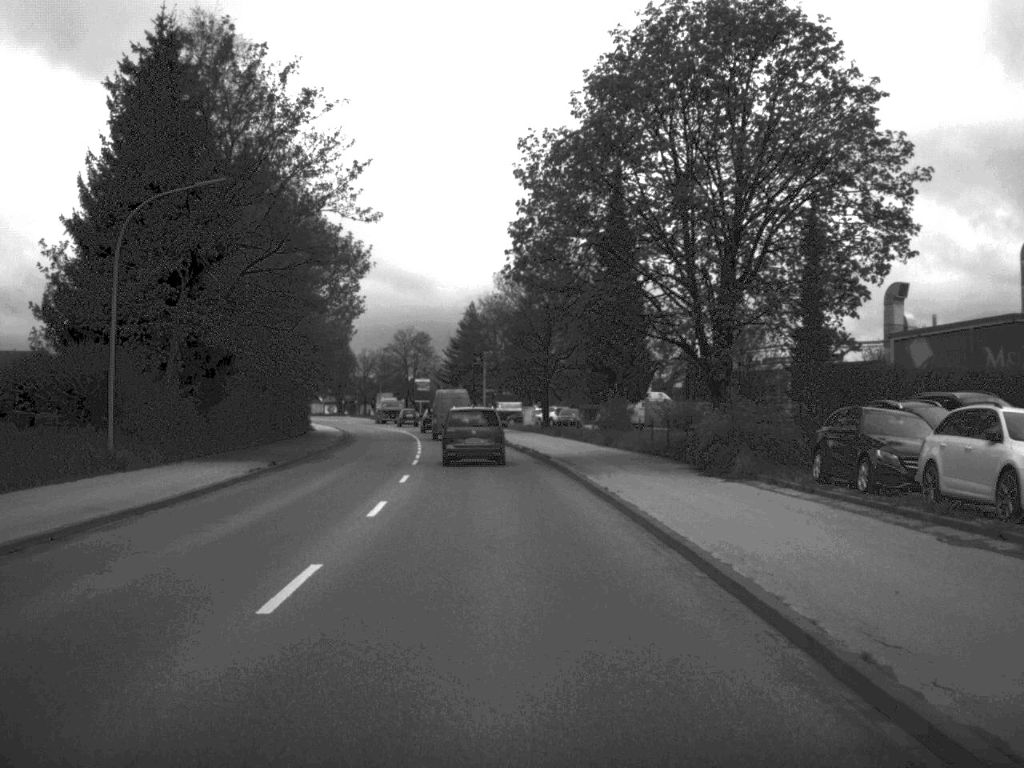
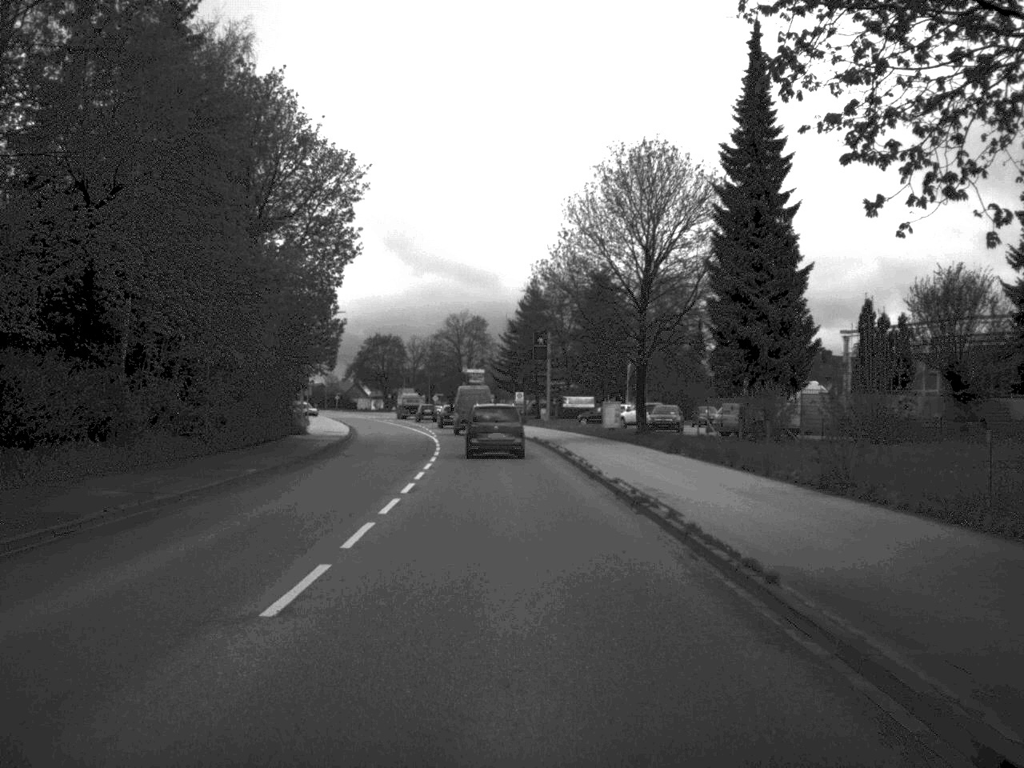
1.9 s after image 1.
(-0.8, +26.9) m; -3°
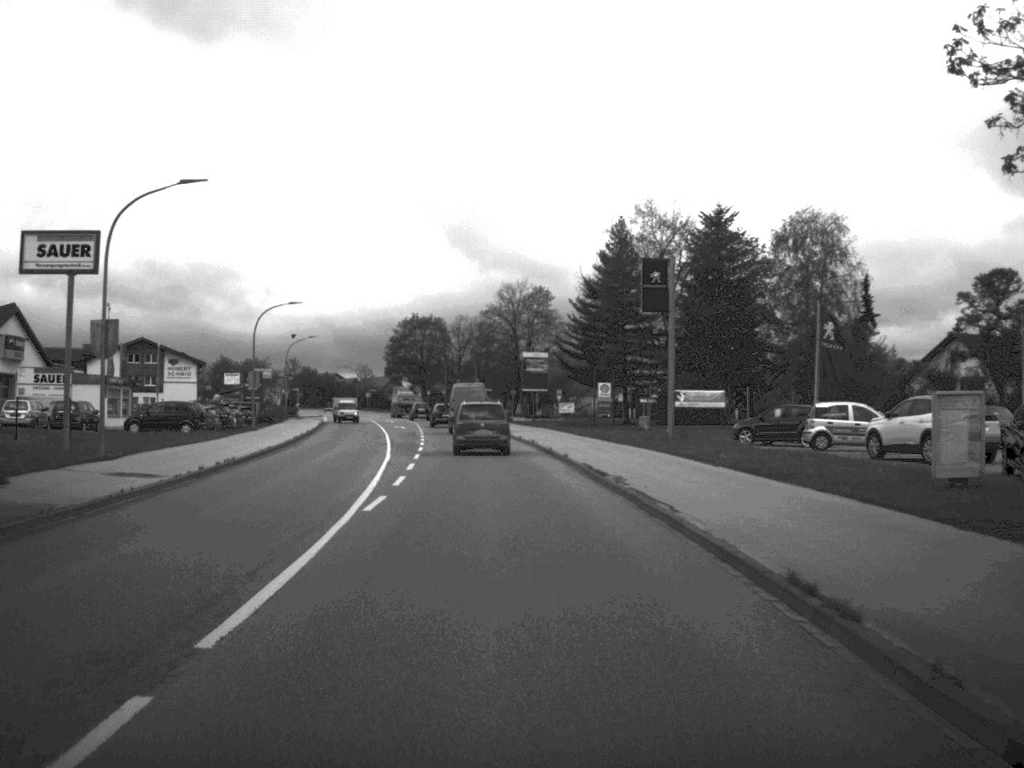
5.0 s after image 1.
(-1.2, +45.6) m; -3°
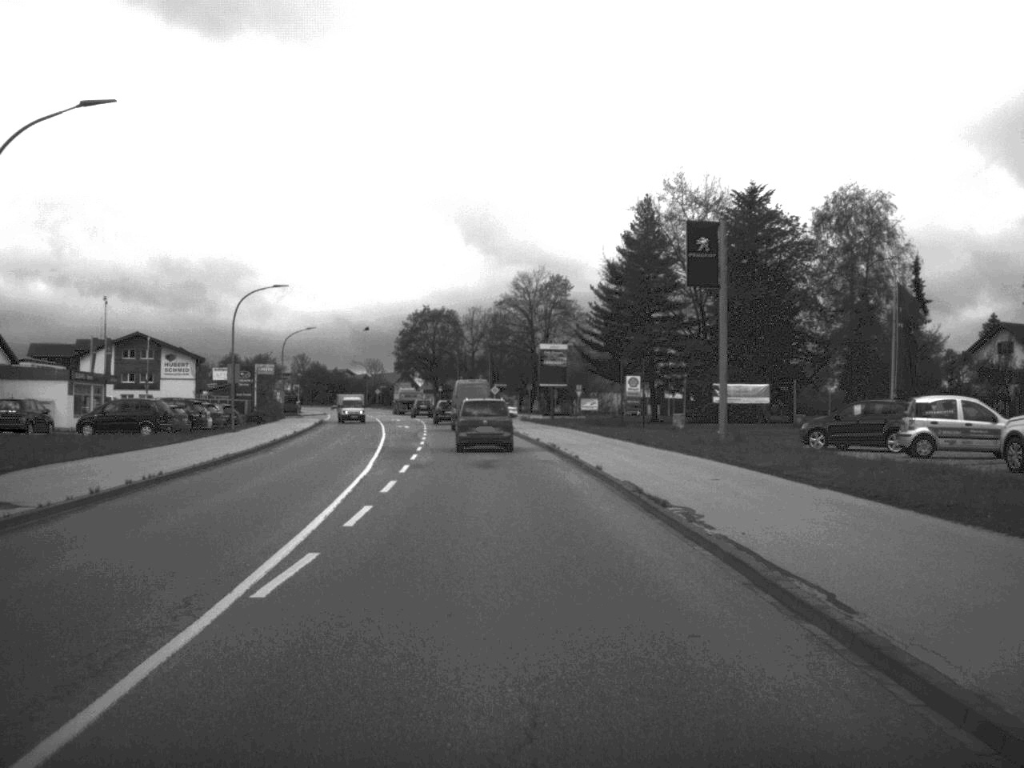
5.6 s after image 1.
(-0.1, +8.6) m; -1°
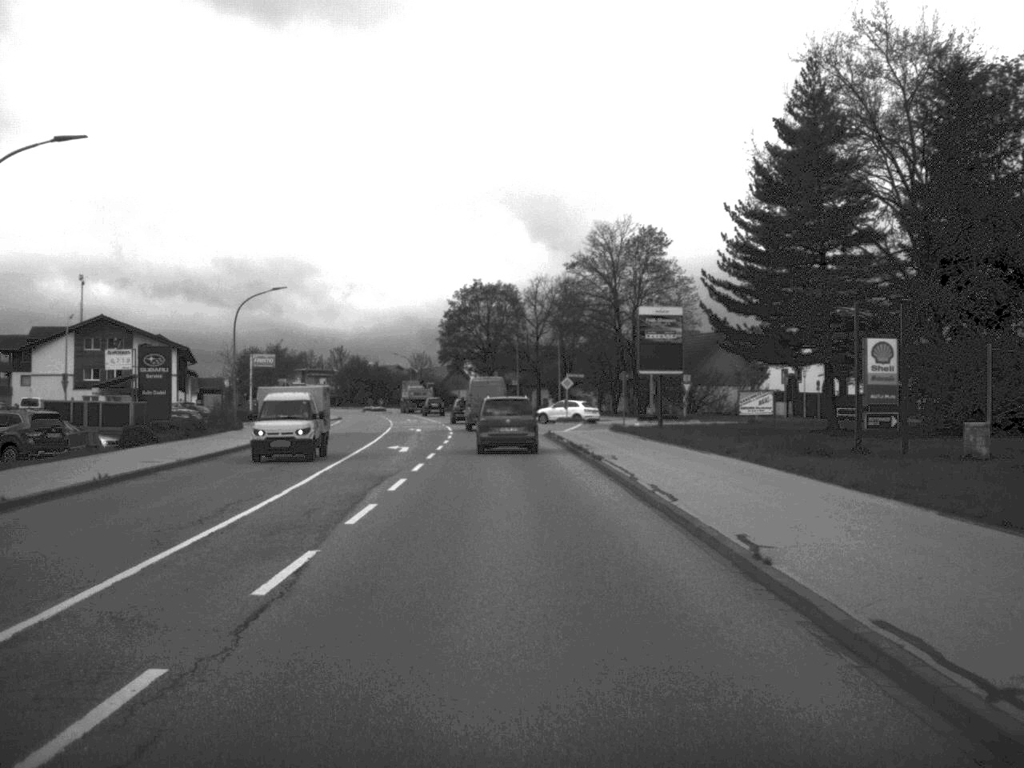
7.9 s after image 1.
(-1.0, +35.4) m; -3°
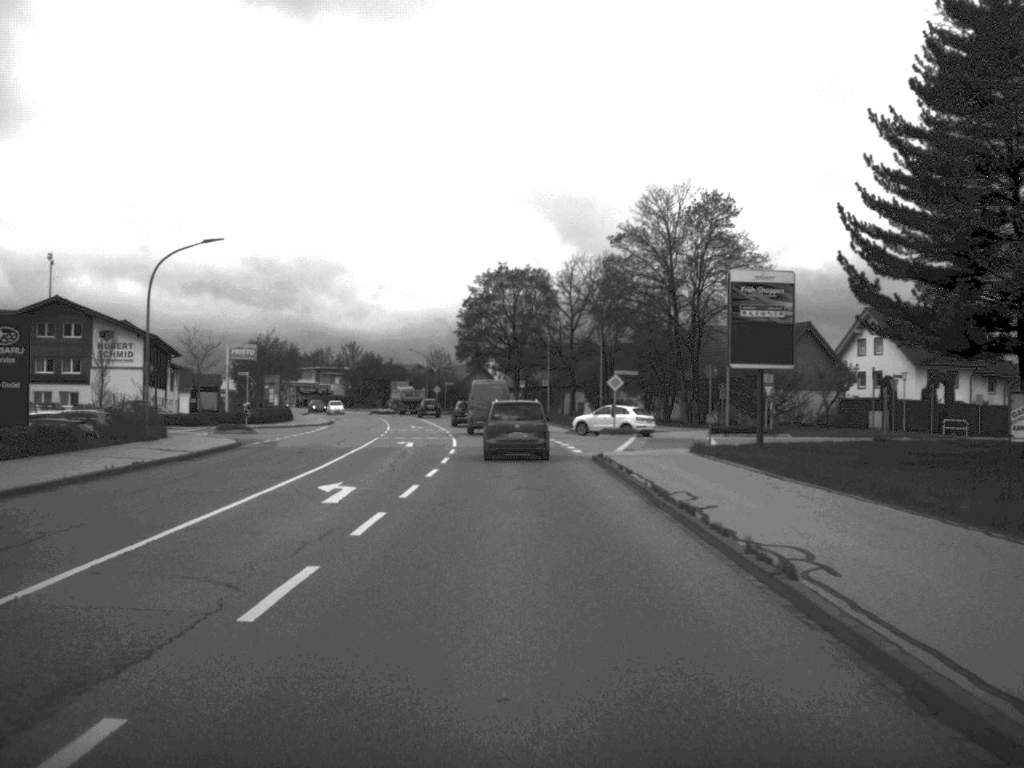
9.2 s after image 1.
(-0.2, +18.9) m; -1°
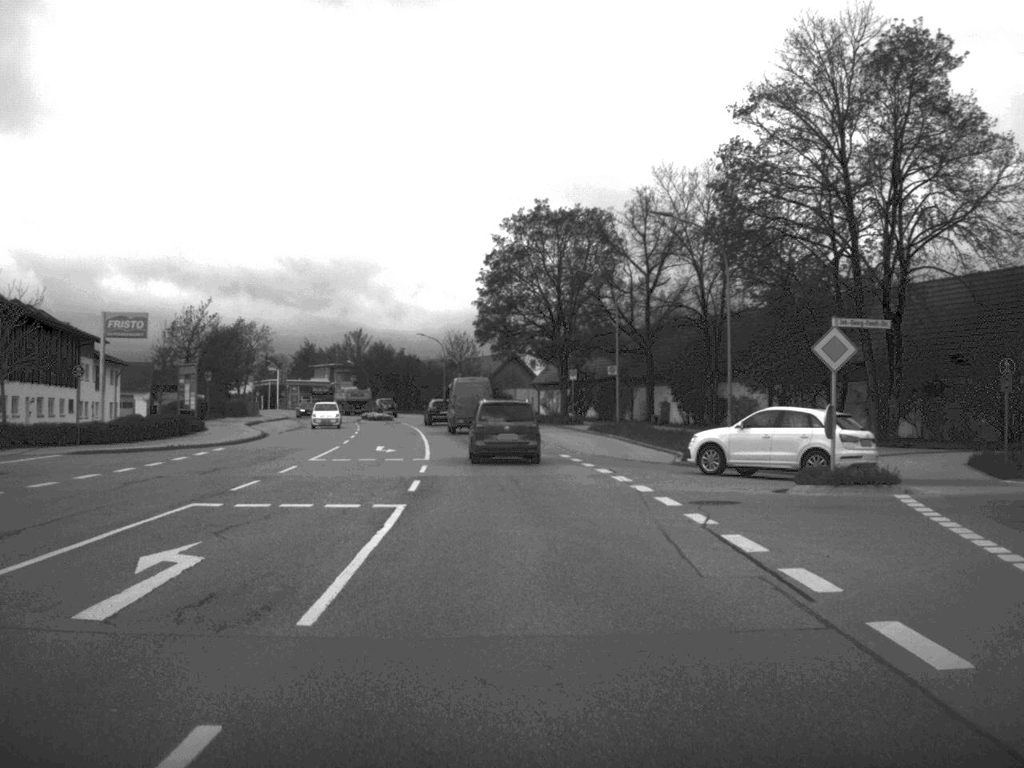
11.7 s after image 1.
(-0.6, +35.5) m; -2°
